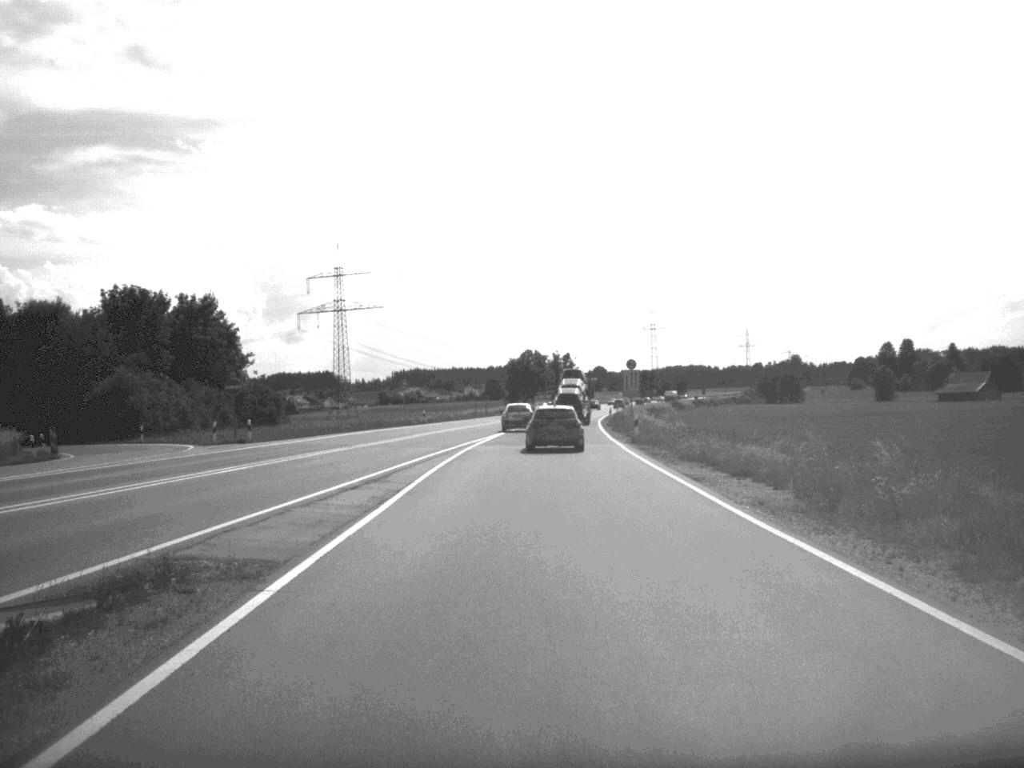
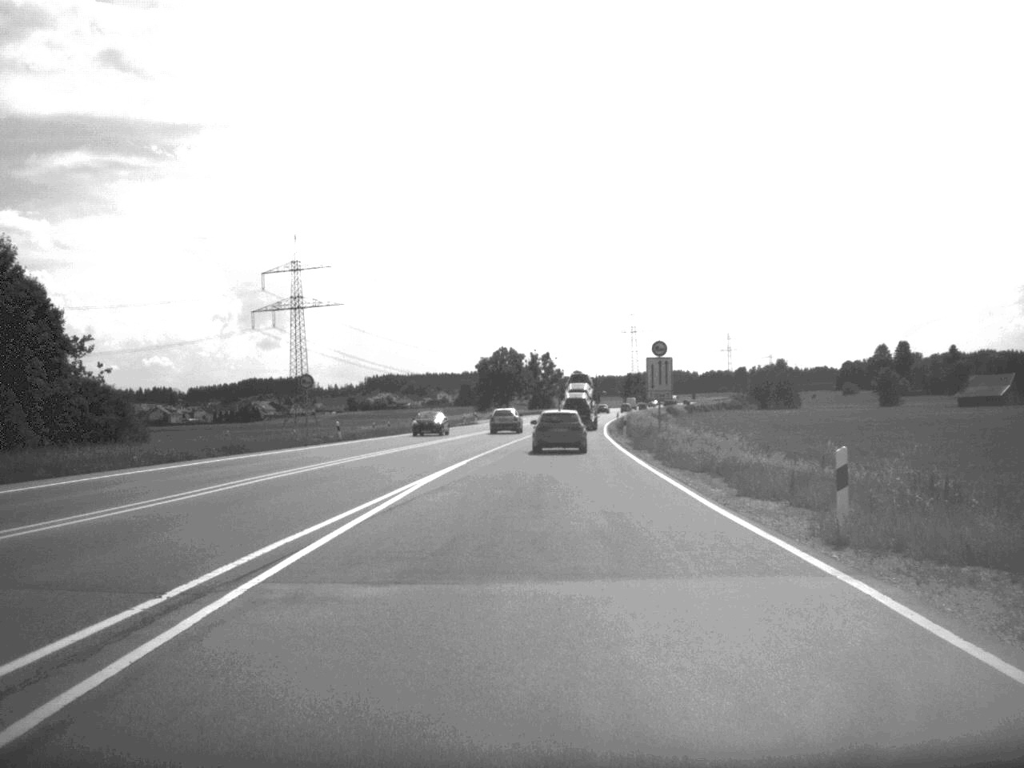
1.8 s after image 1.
(+0.3, +34.1) m; +1°
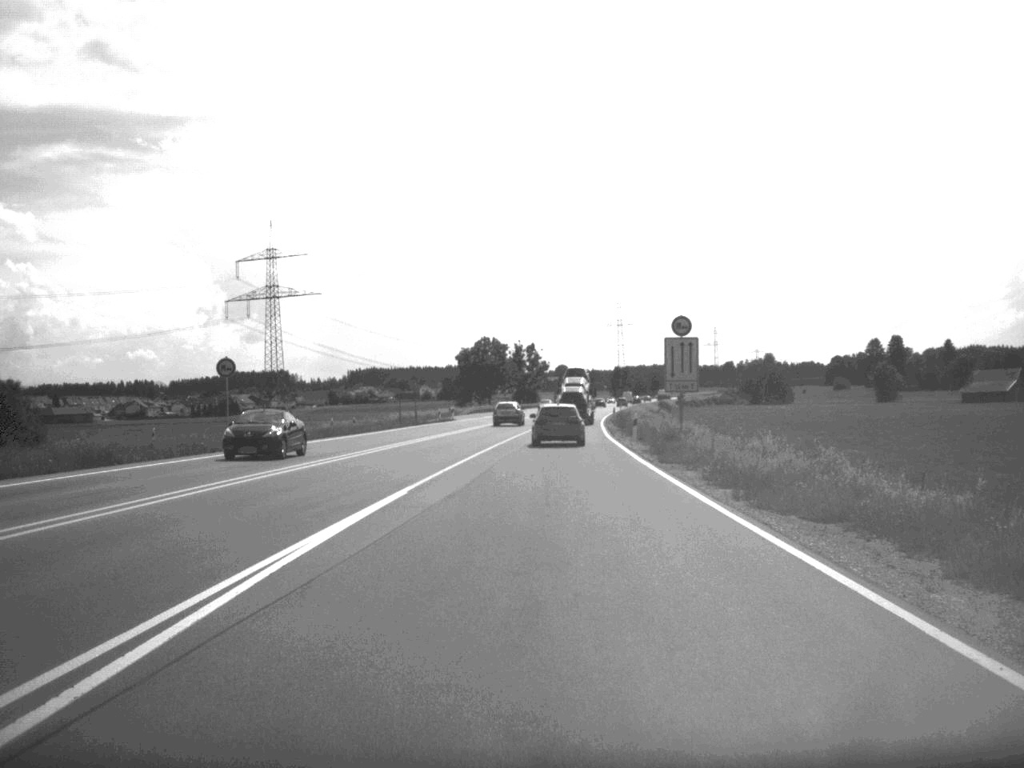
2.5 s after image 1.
(+0.1, +13.9) m; +1°
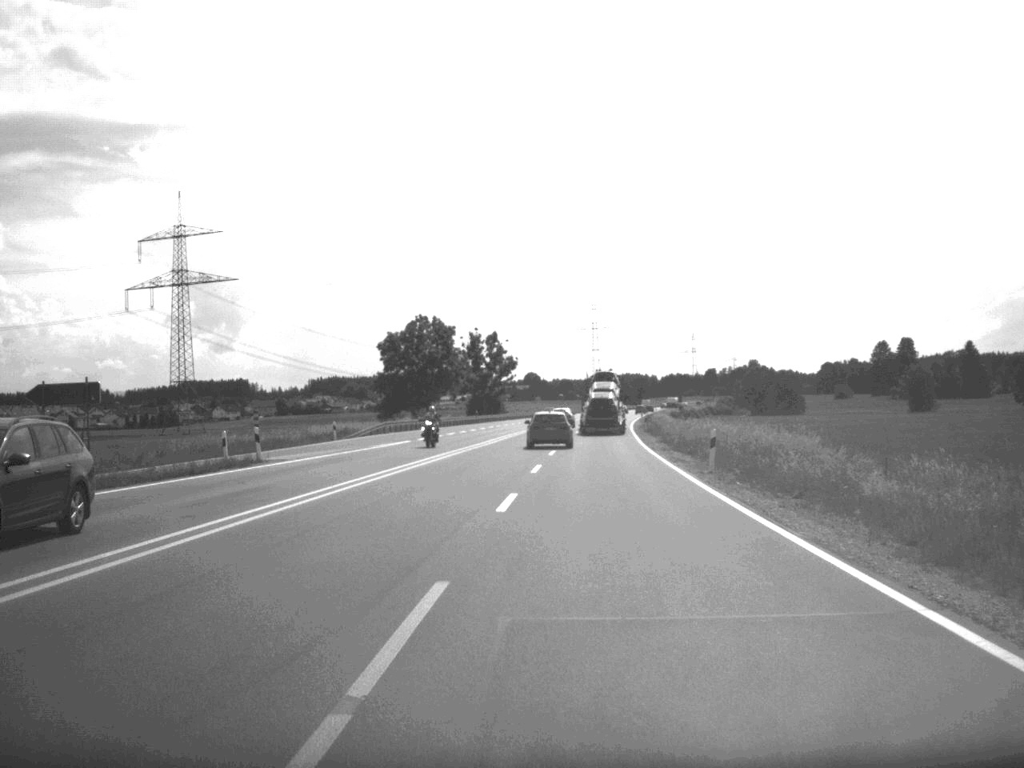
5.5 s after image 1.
(+1.2, +64.9) m; +1°
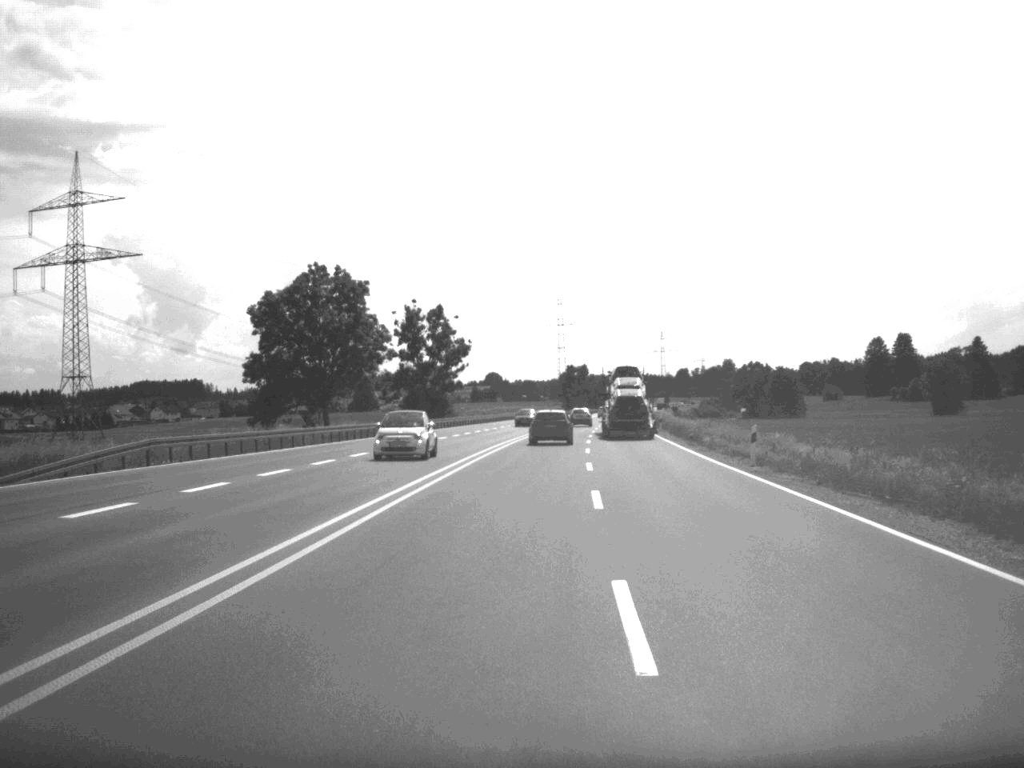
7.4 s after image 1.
(+0.6, +47.6) m; +2°
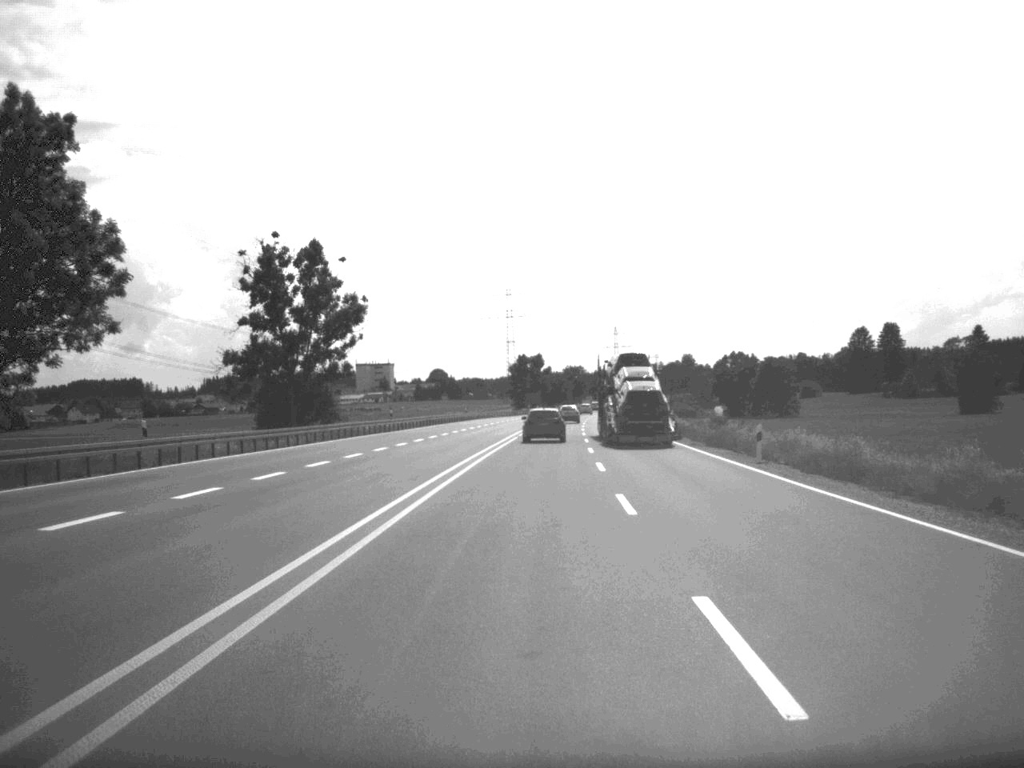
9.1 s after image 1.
(+1.1, +49.0) m; +2°
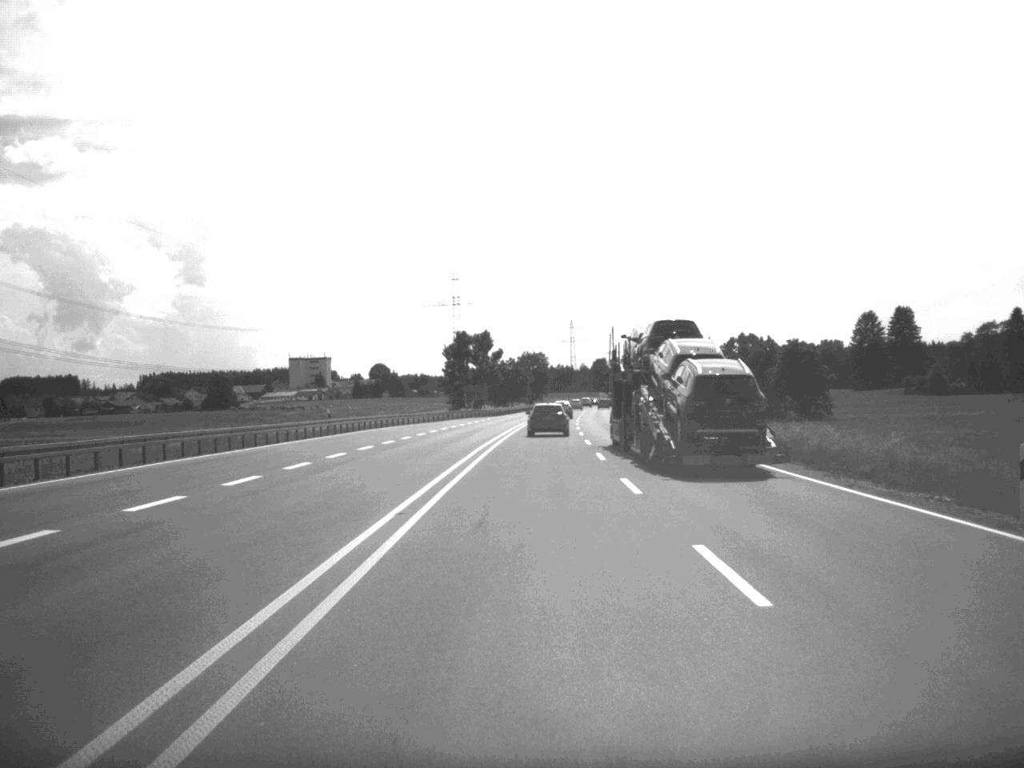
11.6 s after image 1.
(+1.3, +68.2) m; +2°
